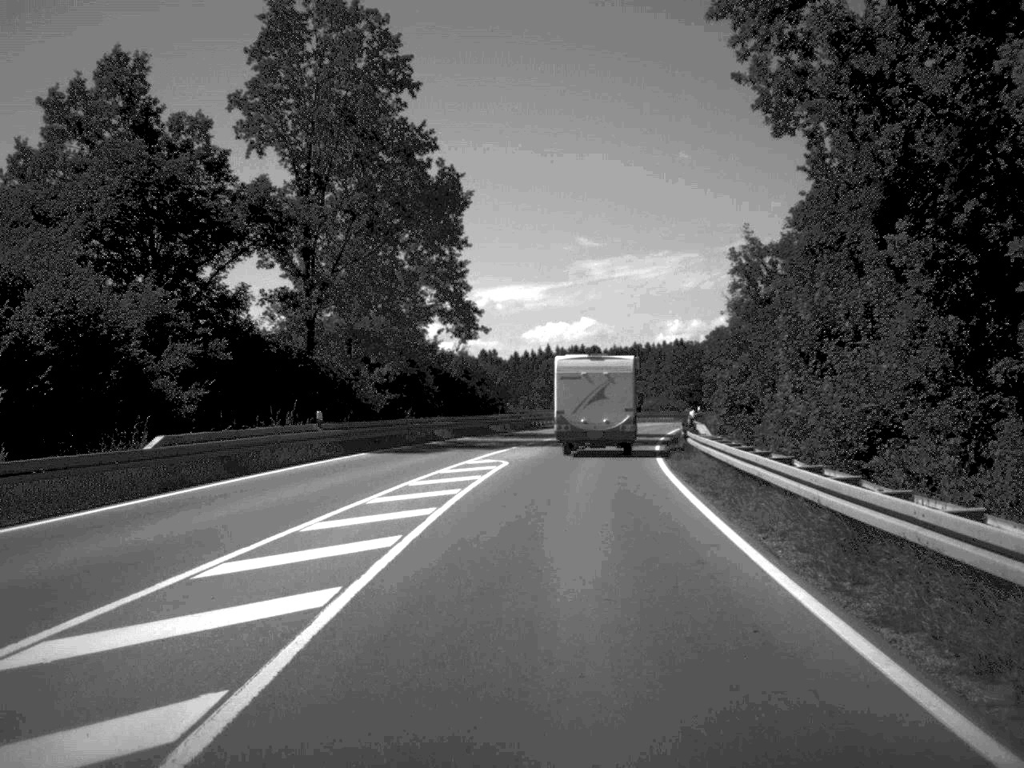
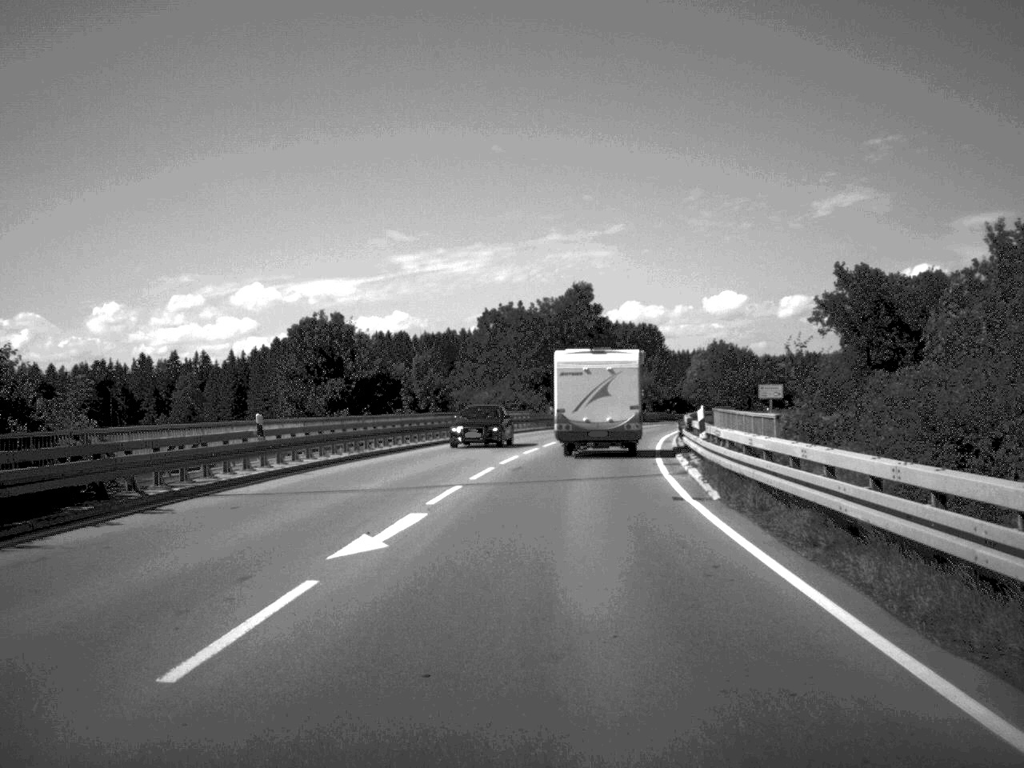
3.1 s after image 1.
(+4.0, +59.3) m; +8°
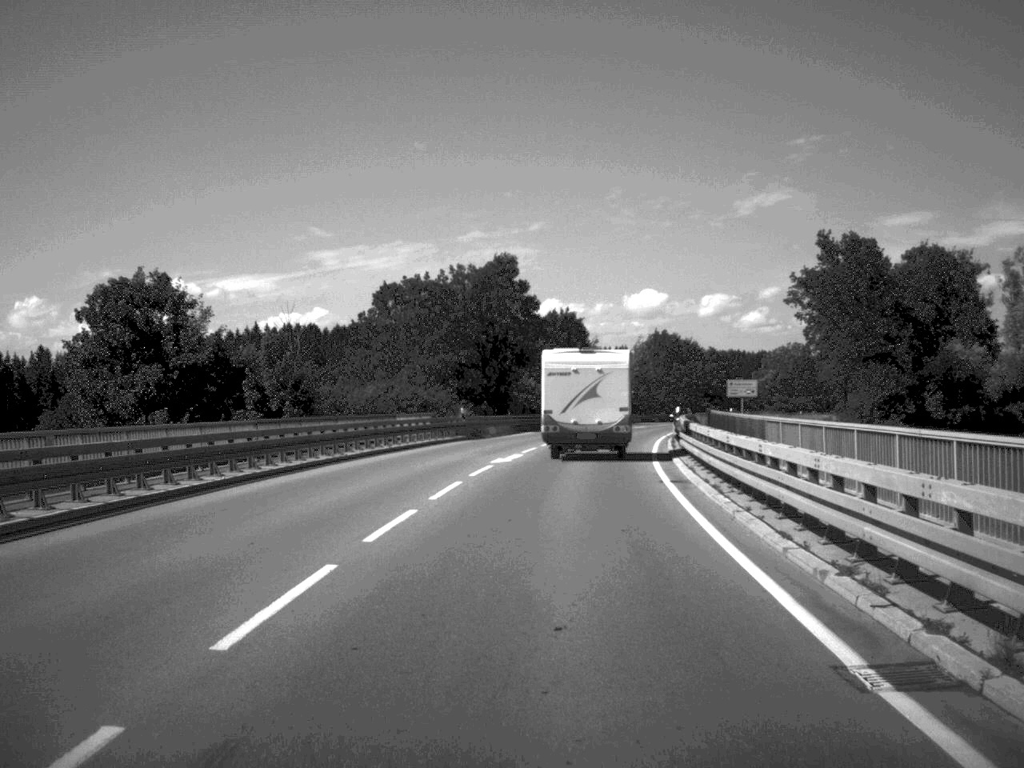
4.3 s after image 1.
(+0.7, +22.6) m; +3°
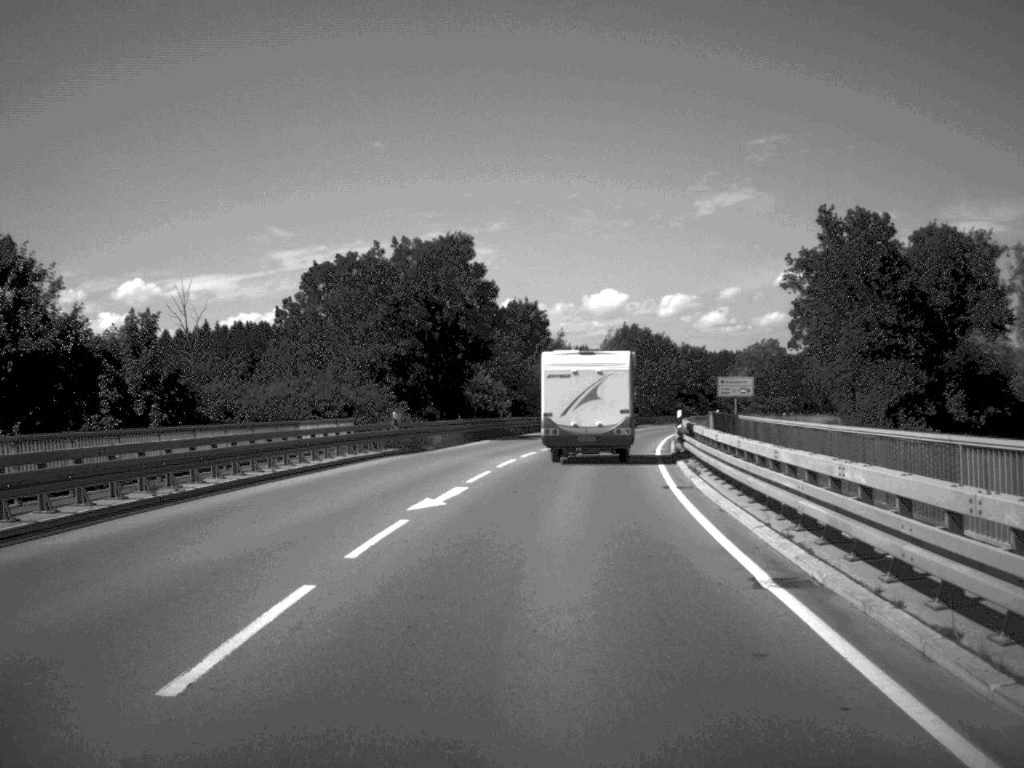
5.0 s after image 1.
(+0.2, +12.9) m; +2°
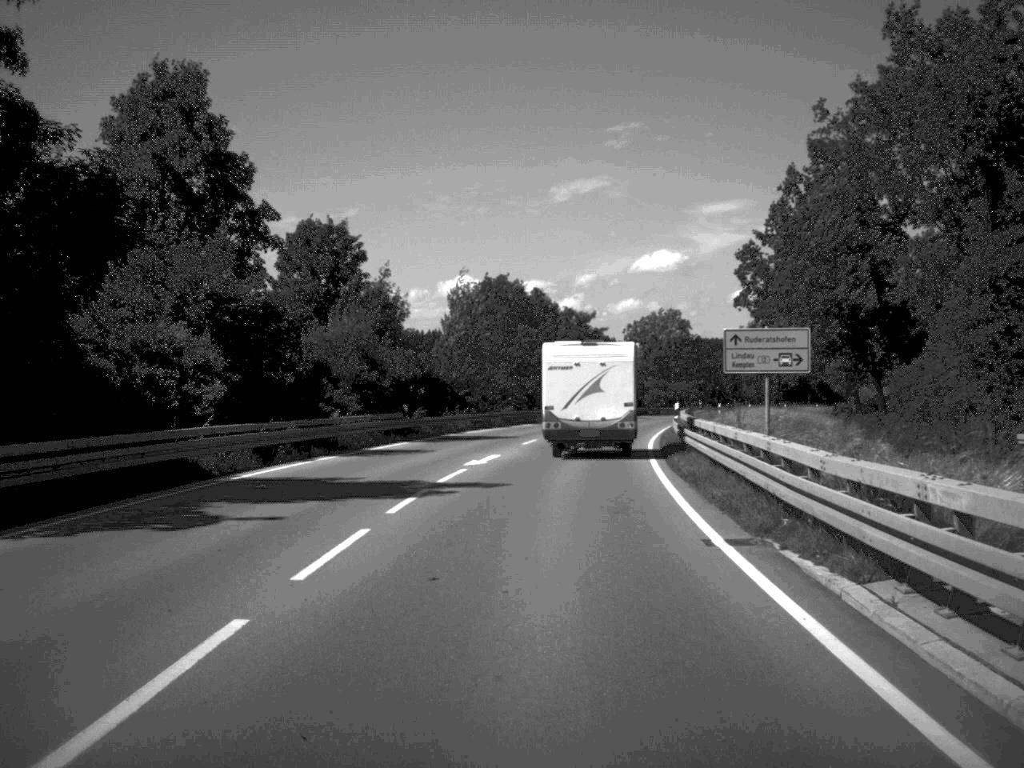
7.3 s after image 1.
(+2.4, +42.8) m; +6°
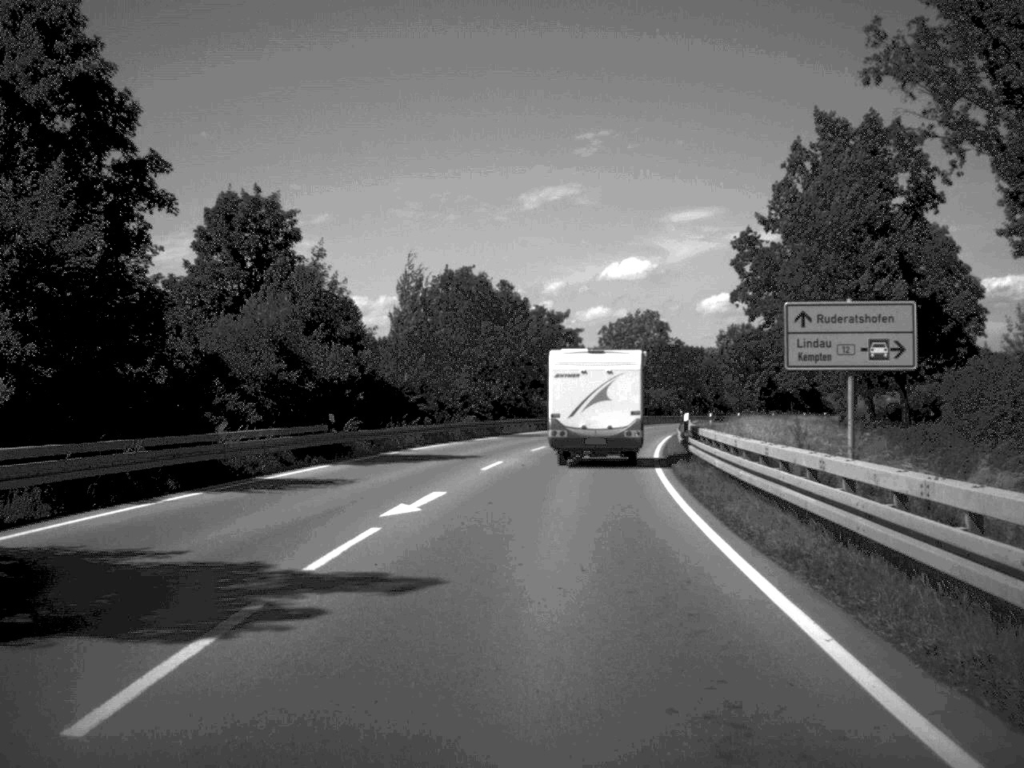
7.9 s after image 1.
(+0.1, +10.9) m; +1°
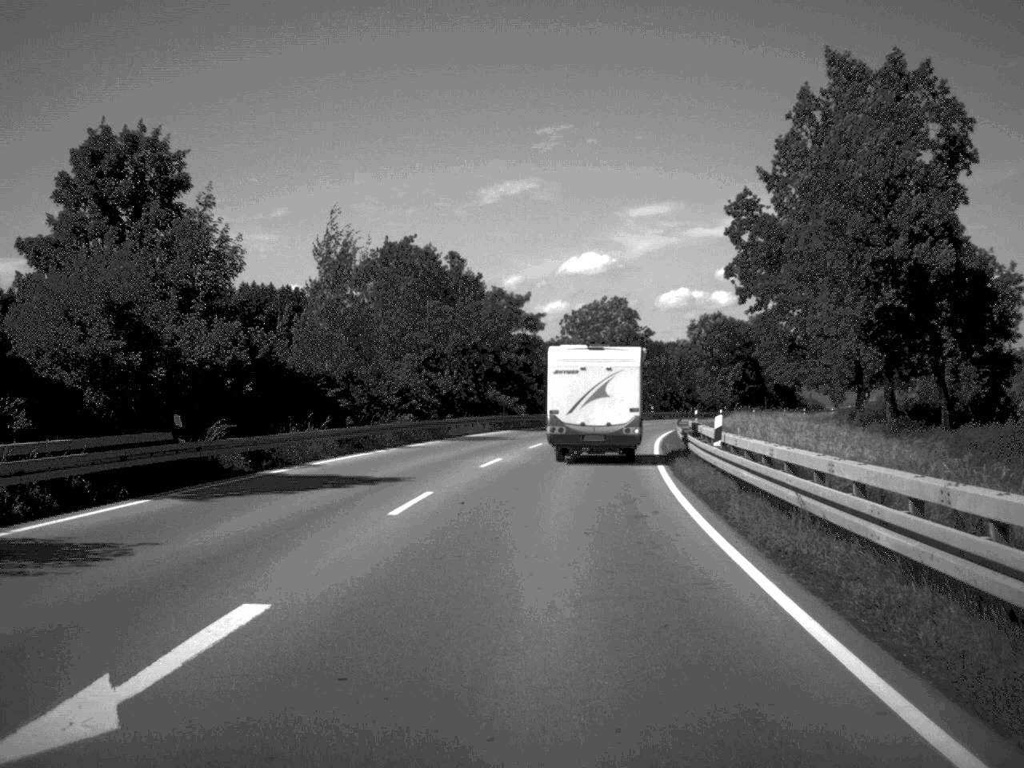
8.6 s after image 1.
(+0.2, +12.3) m; +2°
